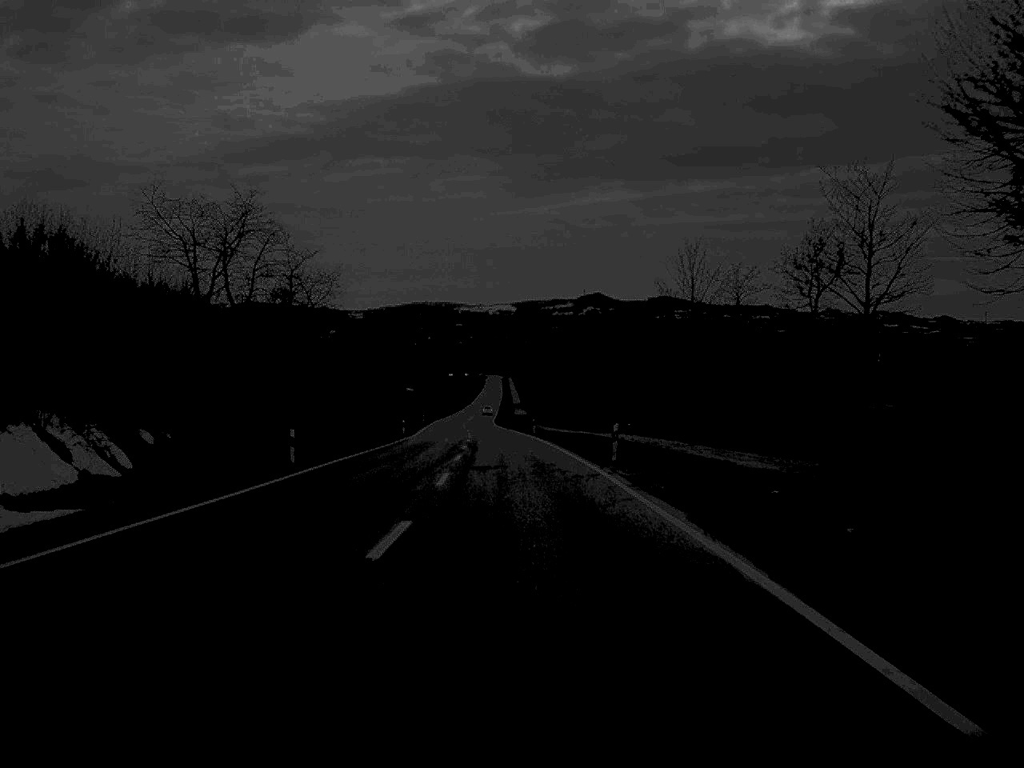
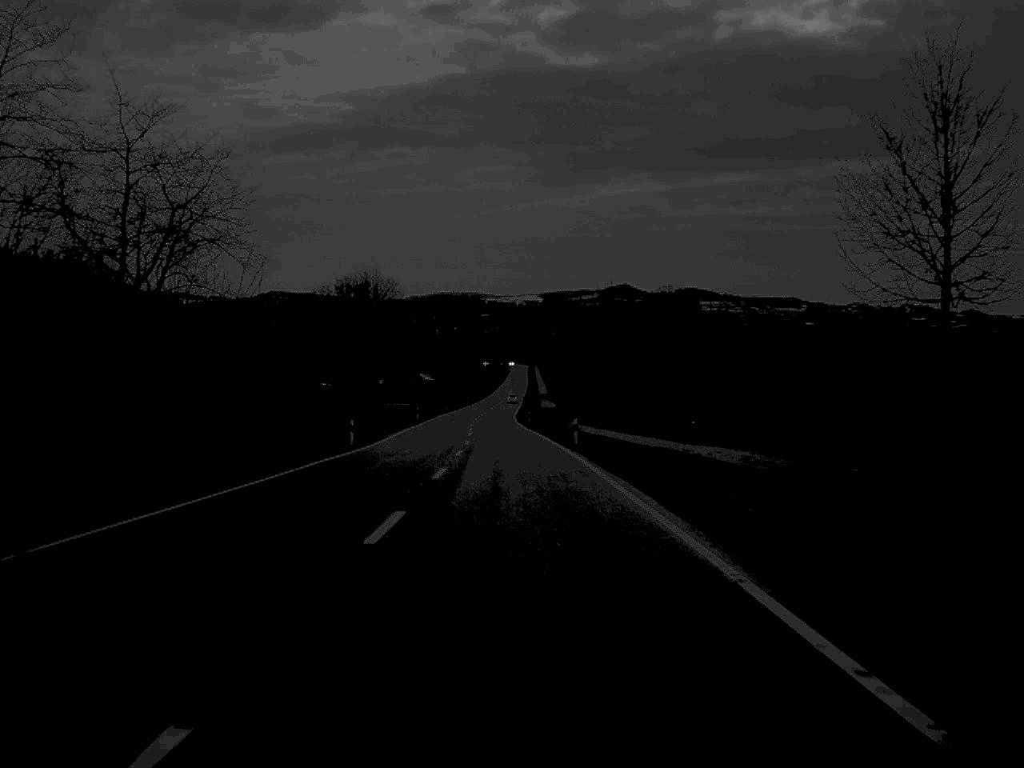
(-0.3, +35.3) m; -1°
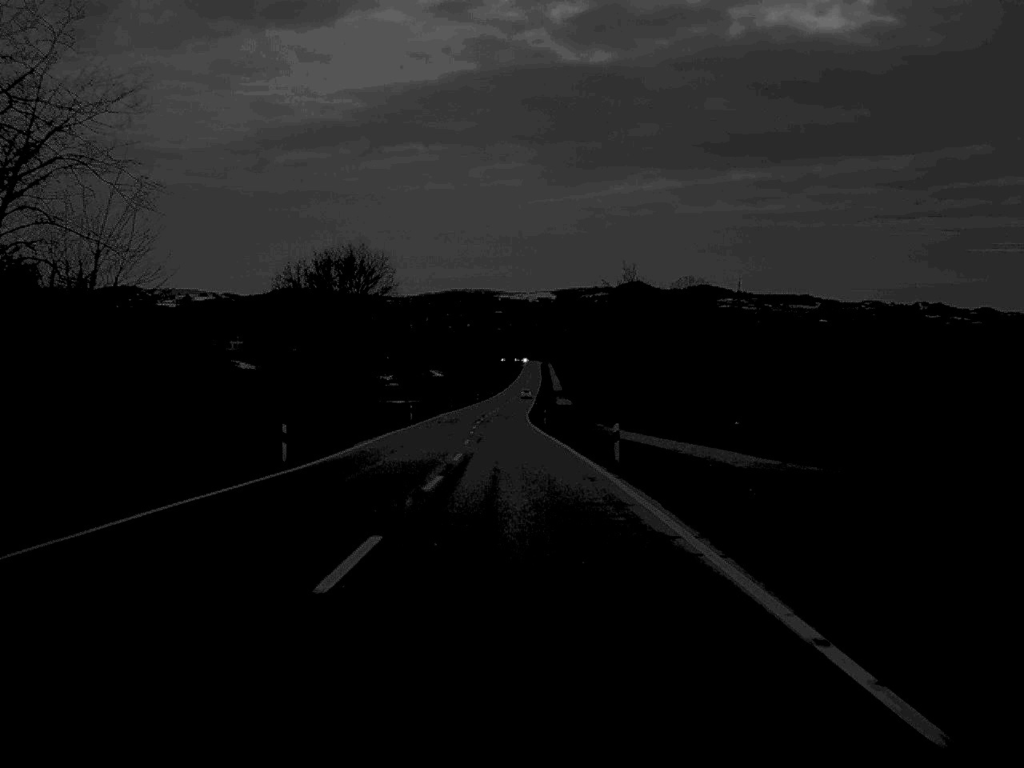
(-0.1, +16.1) m; -1°
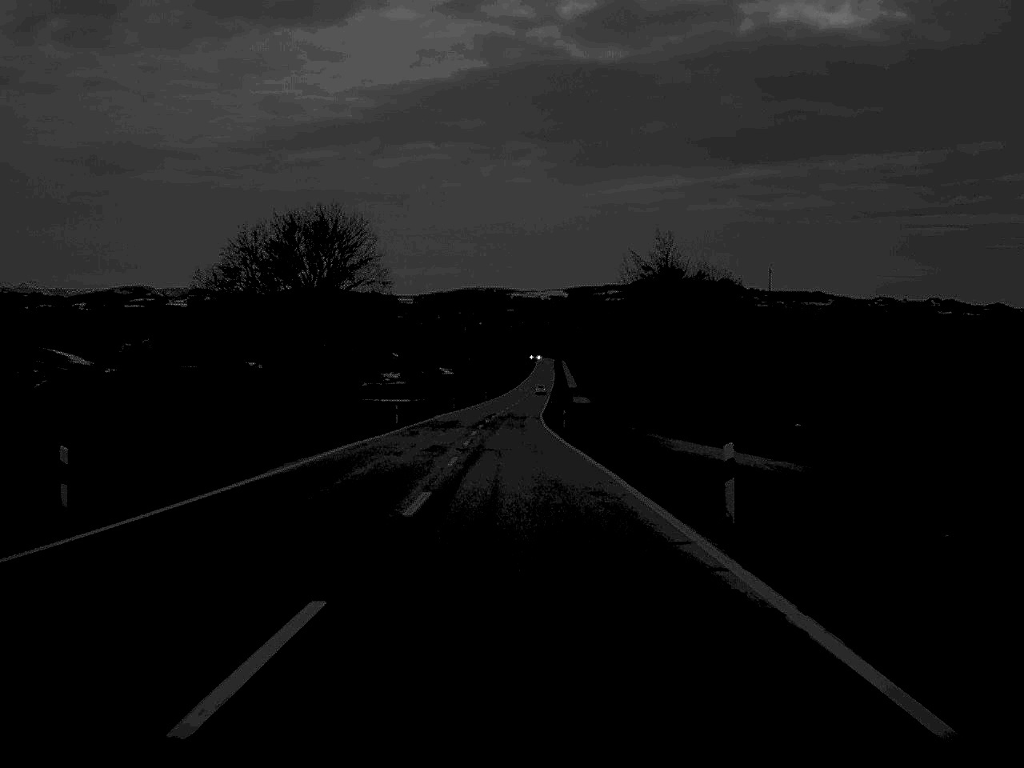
(-0.1, +16.9) m; -1°
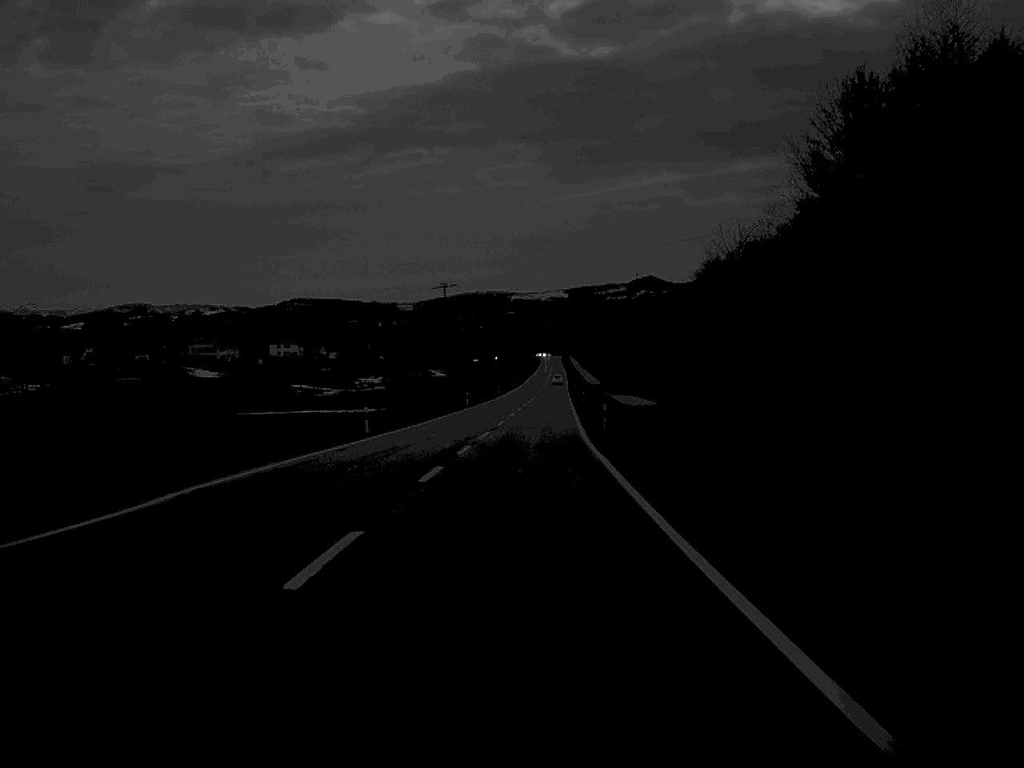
(-0.4, +68.4) m; 0°
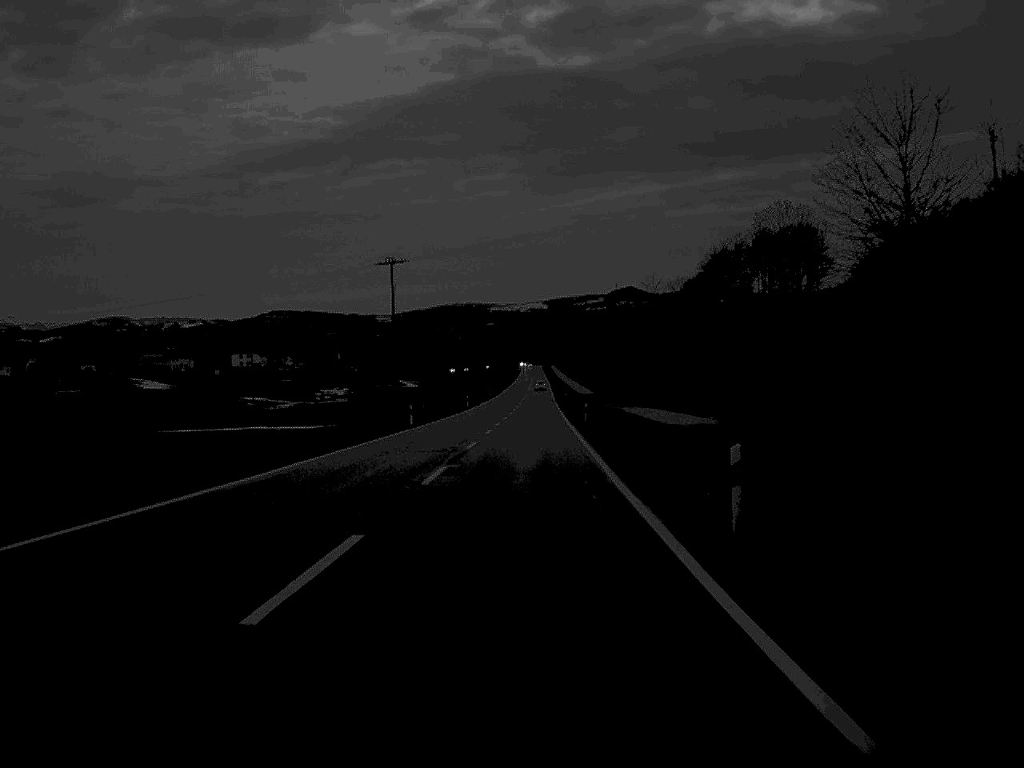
(+0.3, +33.0) m; +1°
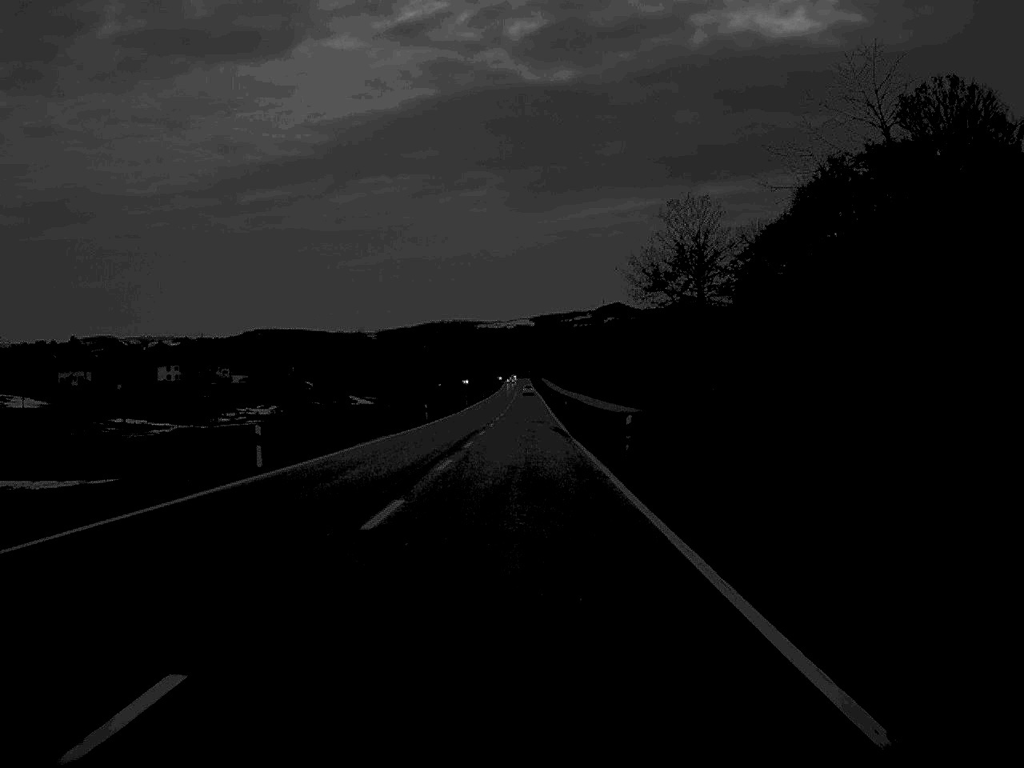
(+0.9, +84.0) m; +1°
